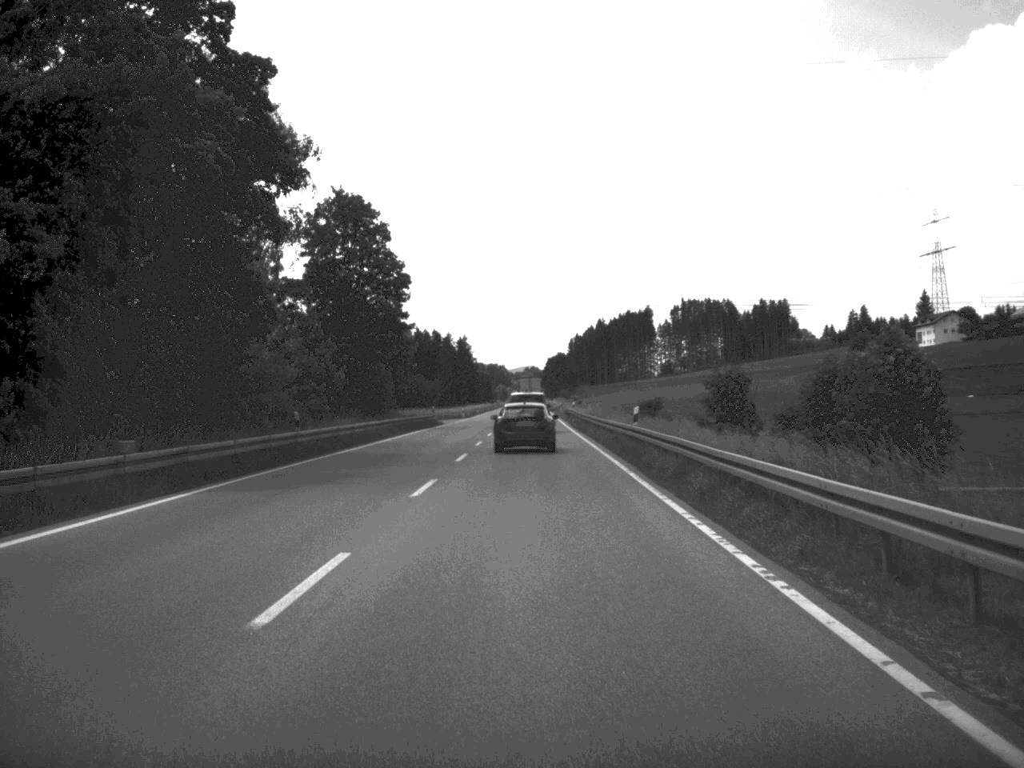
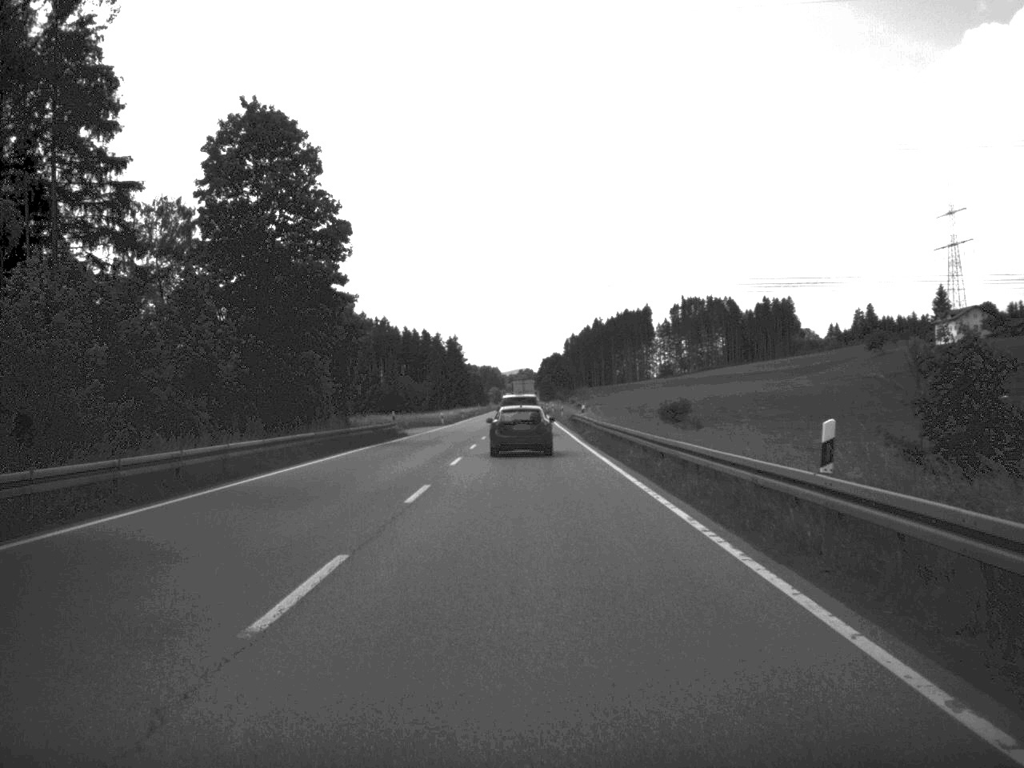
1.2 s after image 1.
(0.0, +23.9) m; 0°
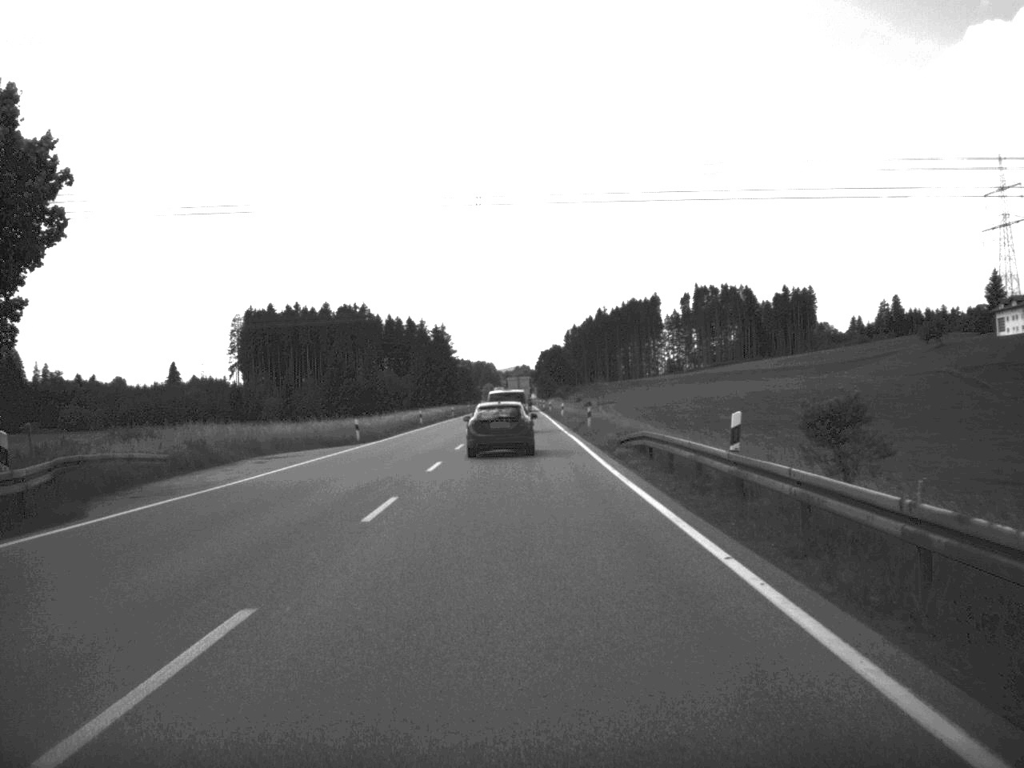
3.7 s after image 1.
(0.0, +50.4) m; 0°
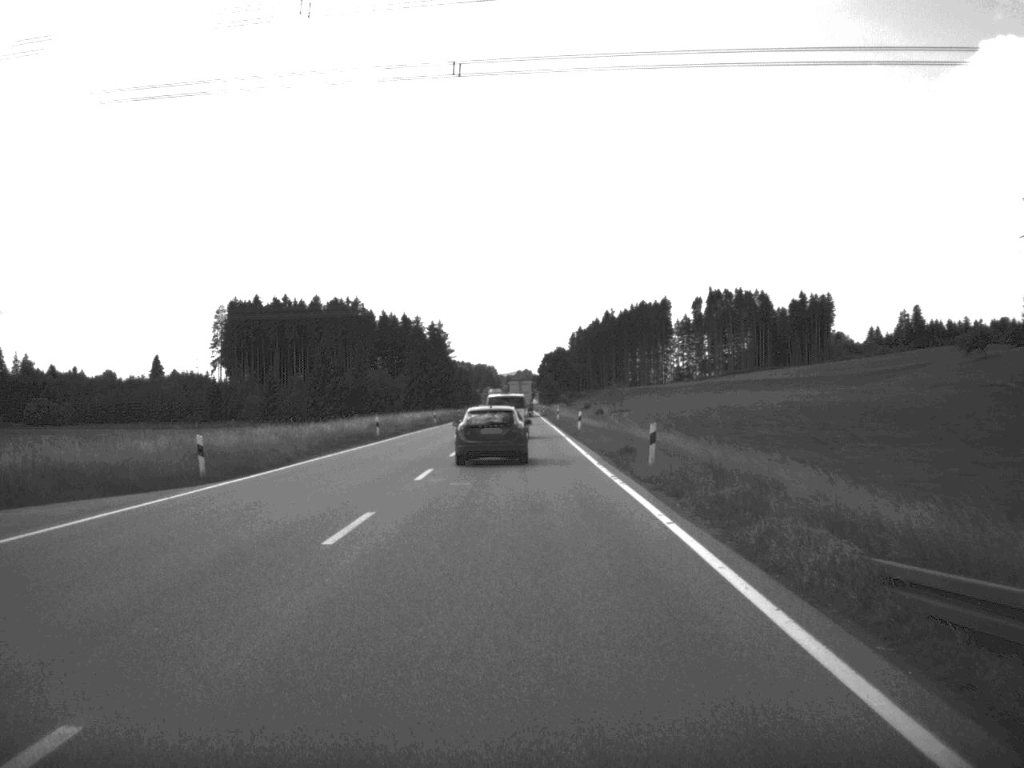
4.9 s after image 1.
(0.0, +26.5) m; 0°
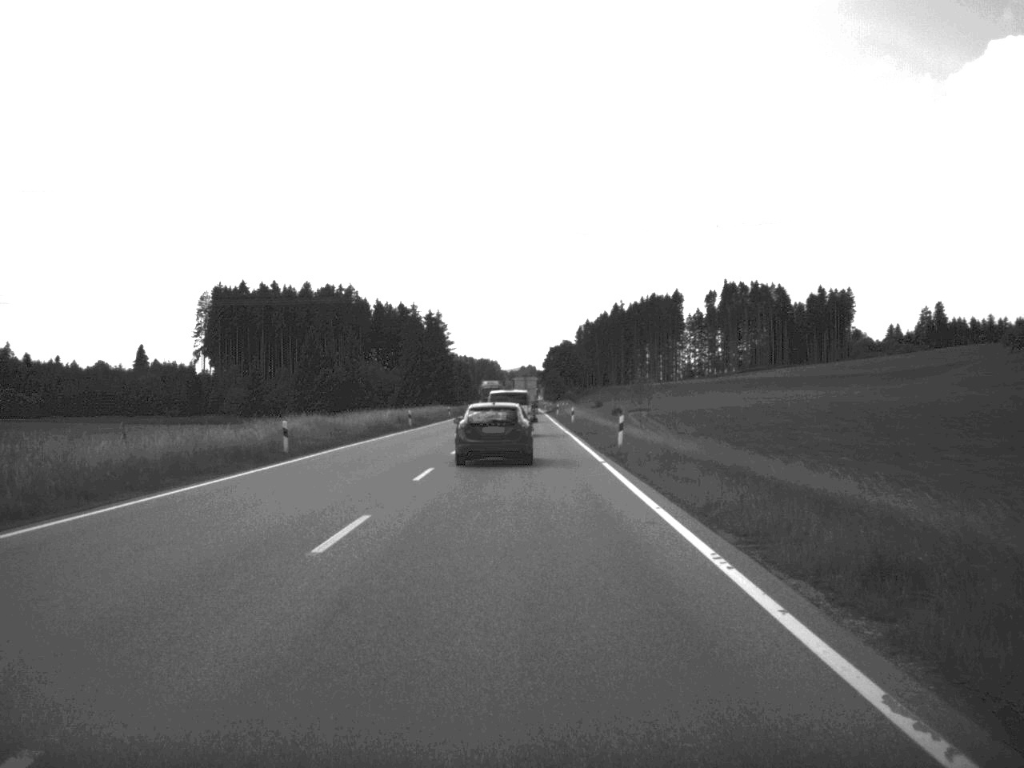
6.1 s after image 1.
(-0.1, +24.8) m; 0°
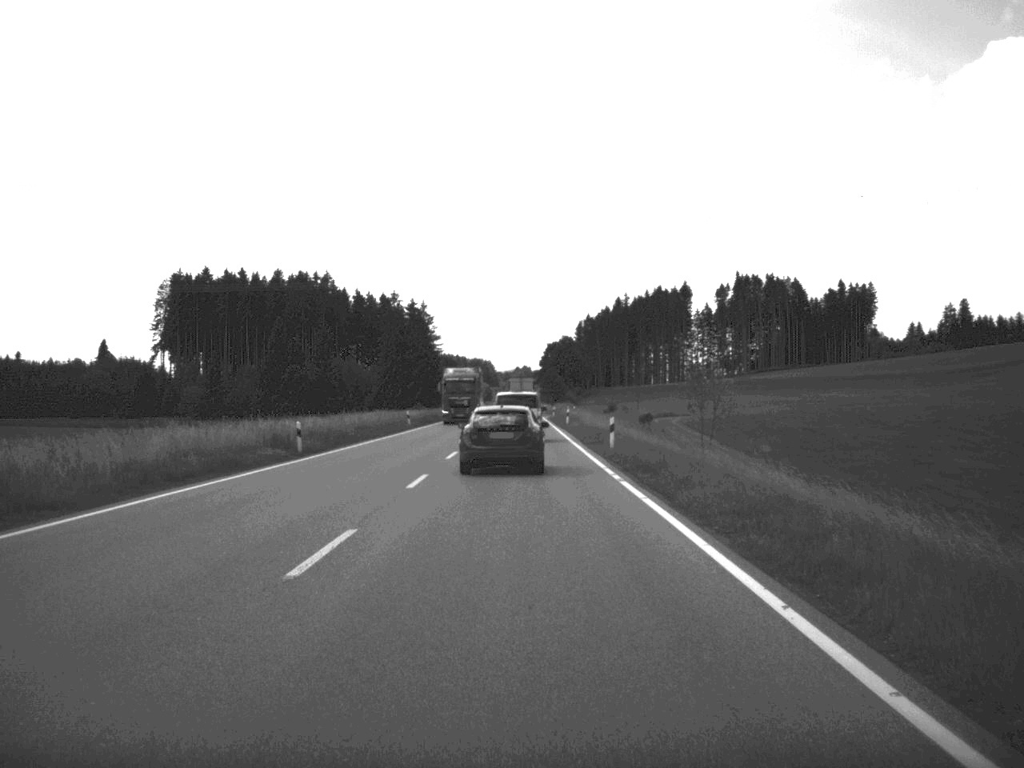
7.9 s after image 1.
(0.0, +36.9) m; 0°
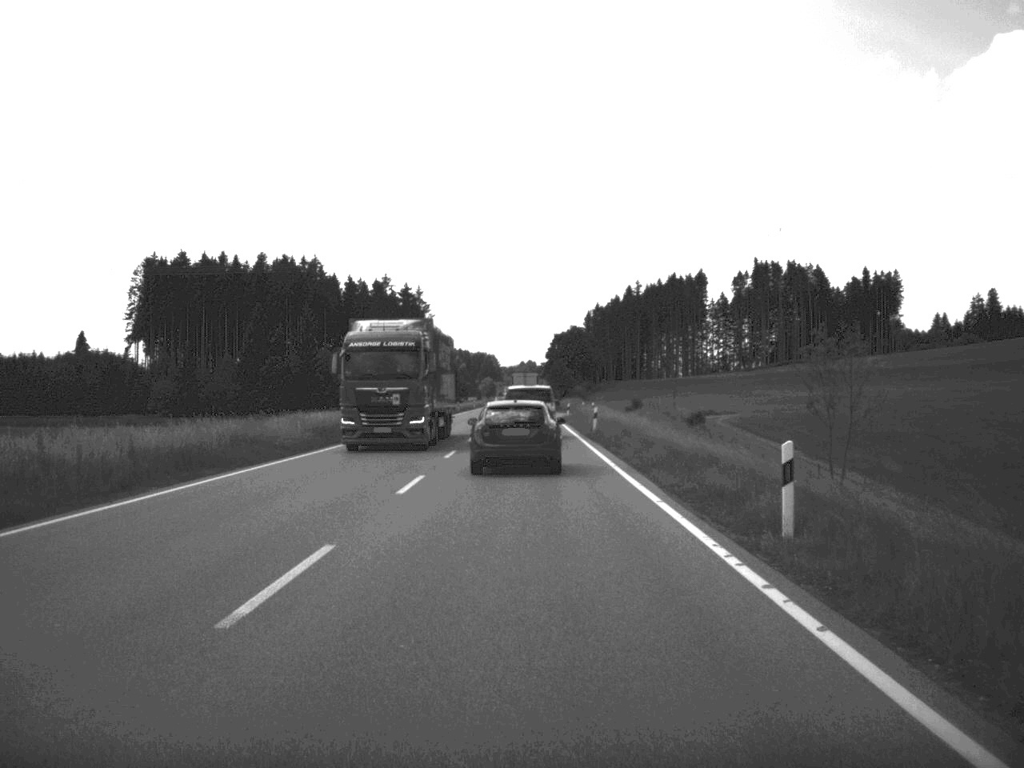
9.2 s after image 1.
(-0.1, +26.2) m; 0°
